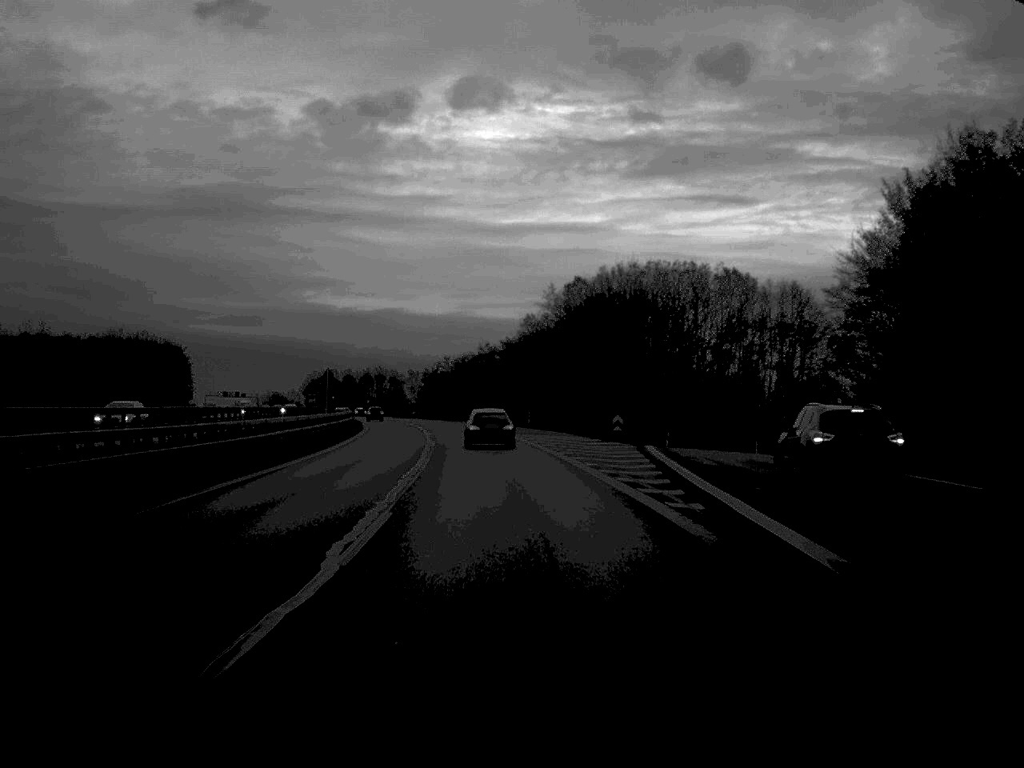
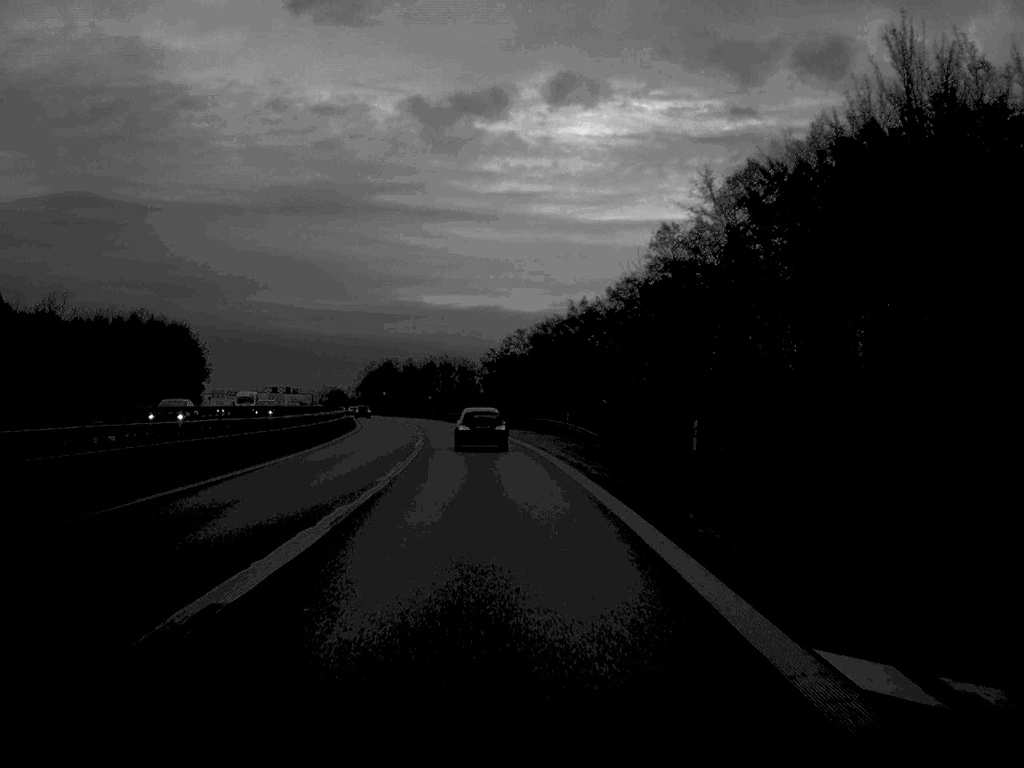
(-1.8, +57.4) m; -4°
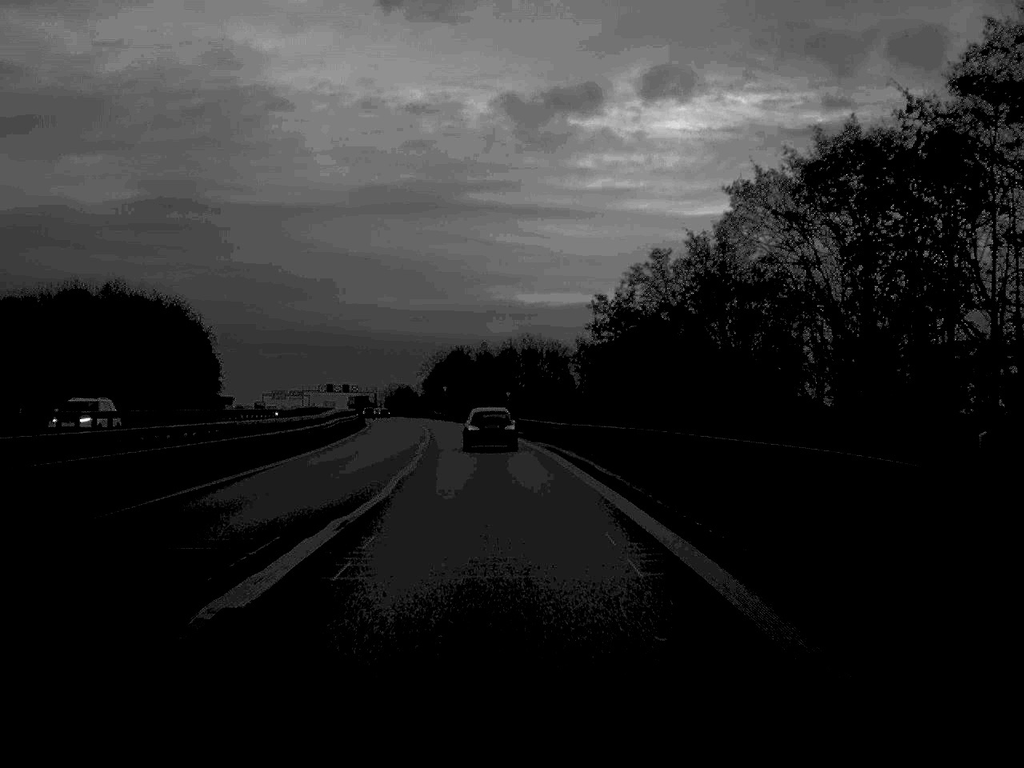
(-2.1, +55.1) m; -4°
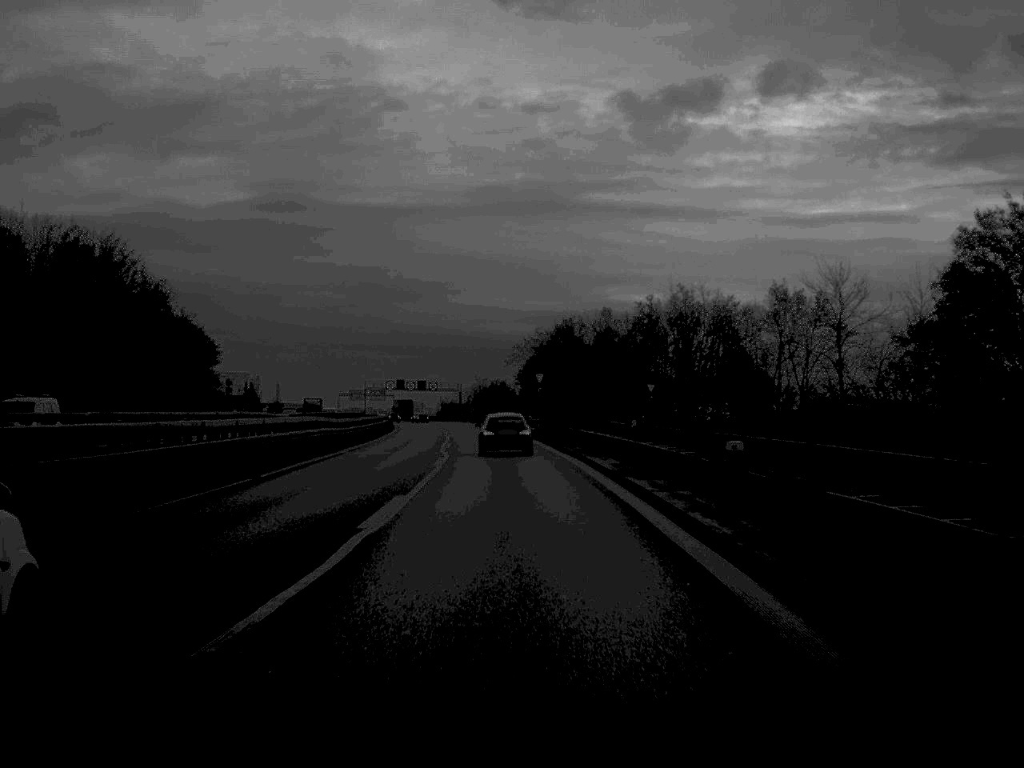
(-2.9, +66.4) m; -5°
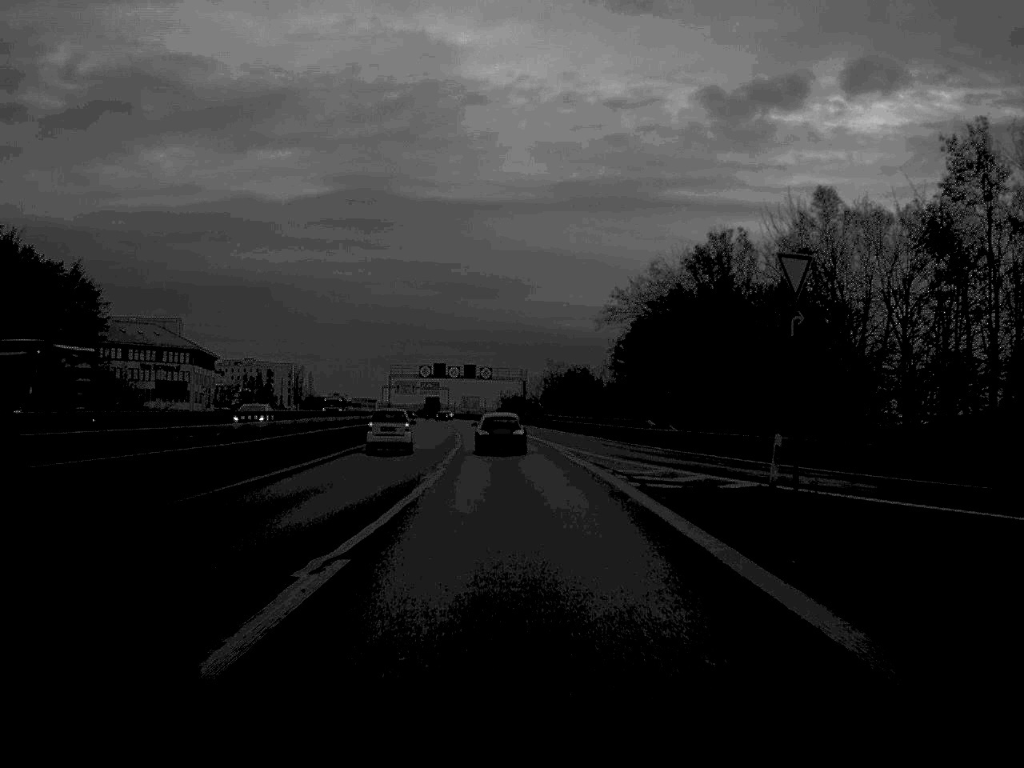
(-1.9, +64.5) m; -3°
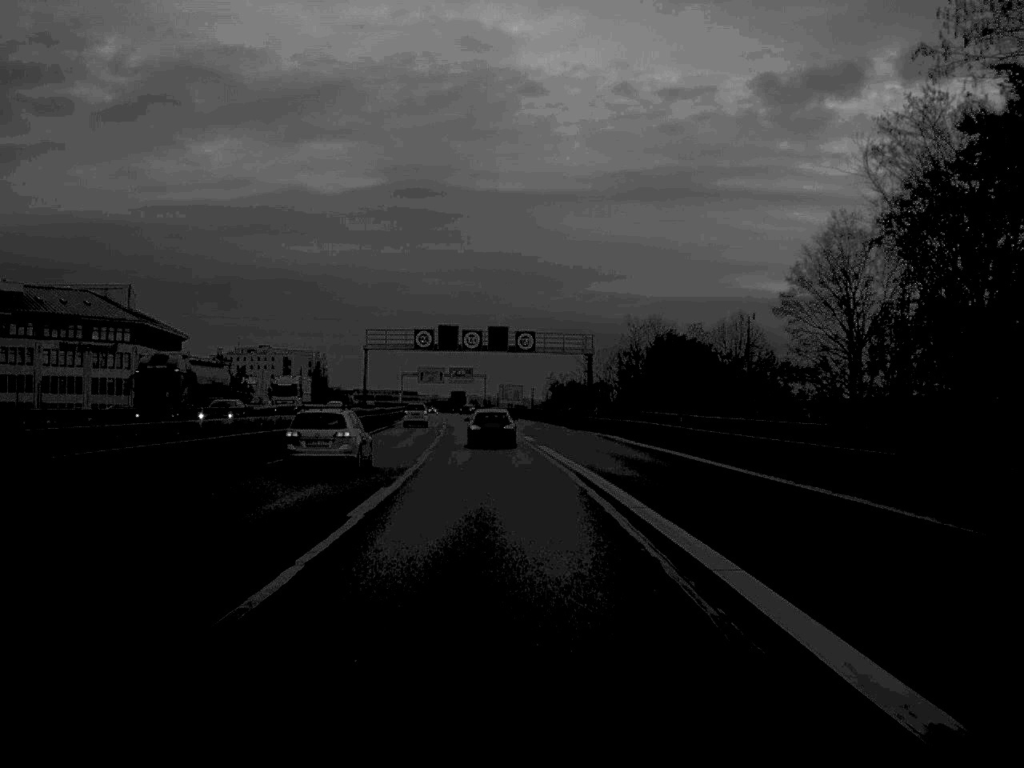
(-1.1, +62.5) m; -2°
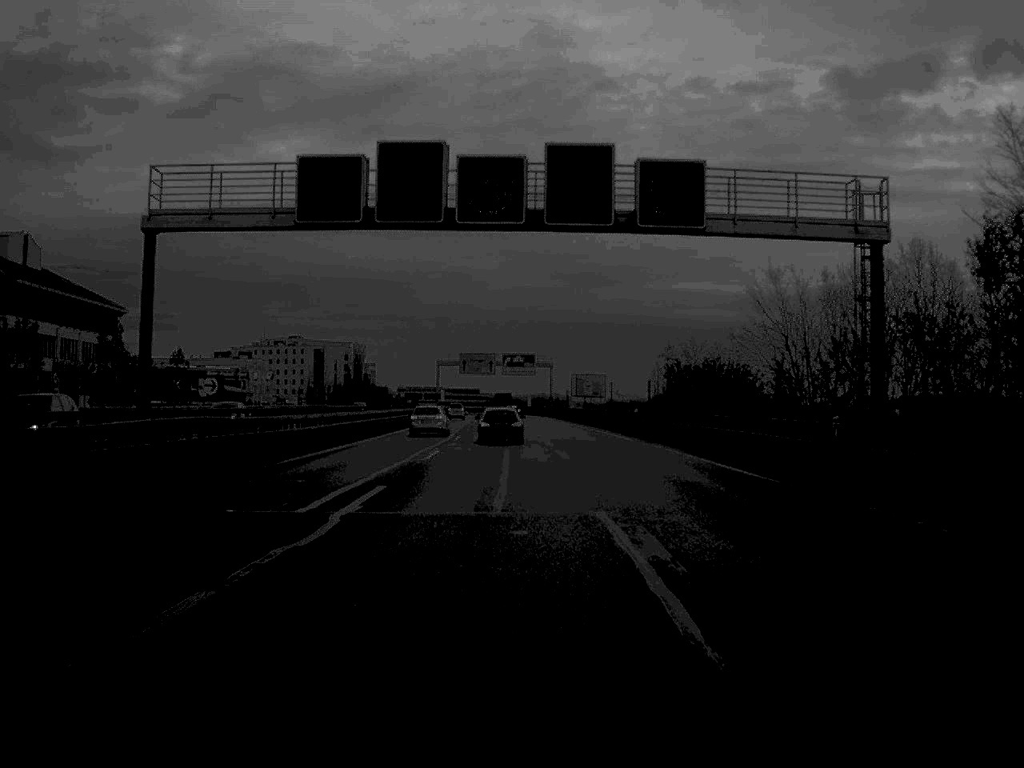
(-1.6, +65.6) m; -3°
